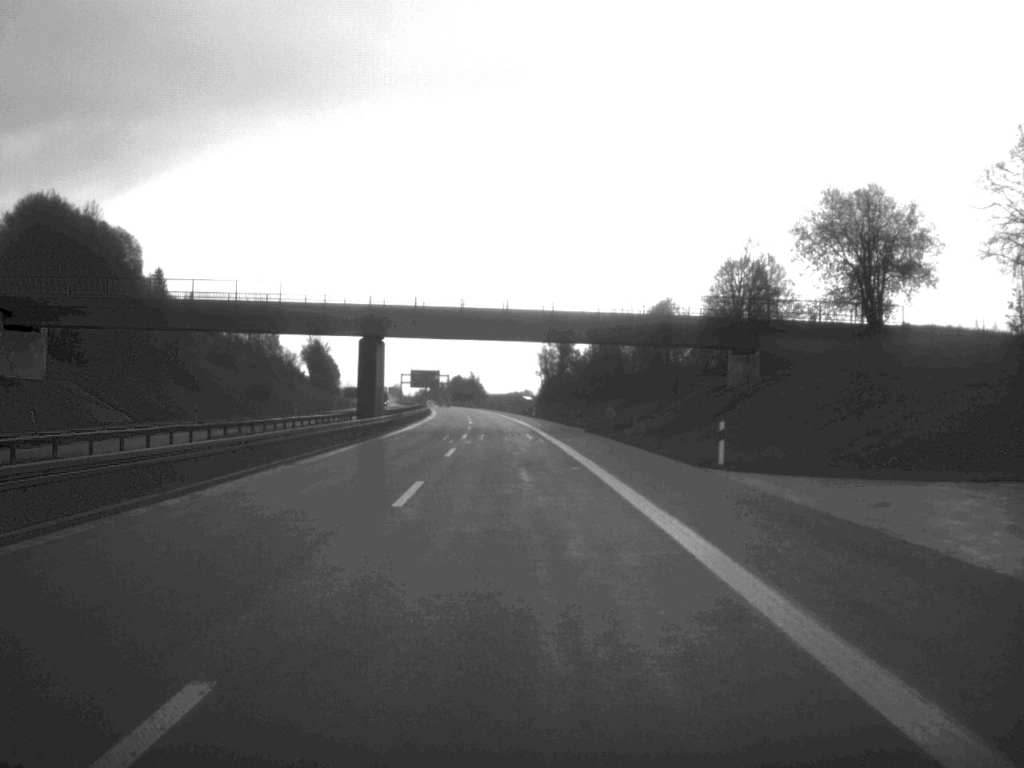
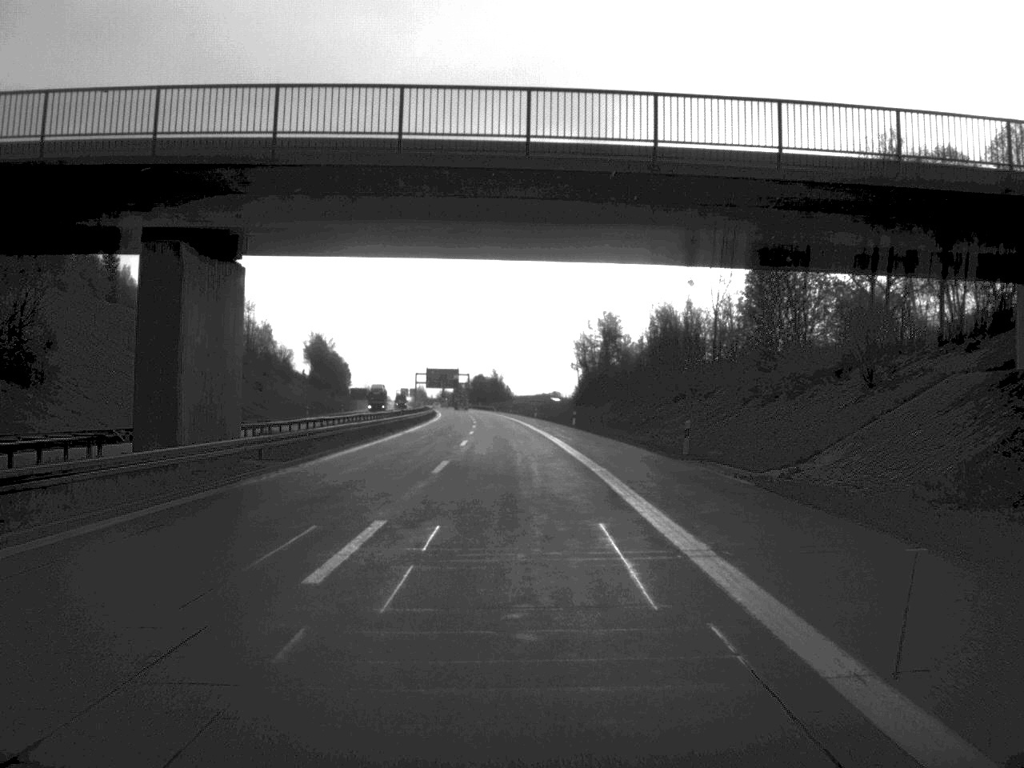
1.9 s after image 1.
(-0.5, +43.0) m; -1°
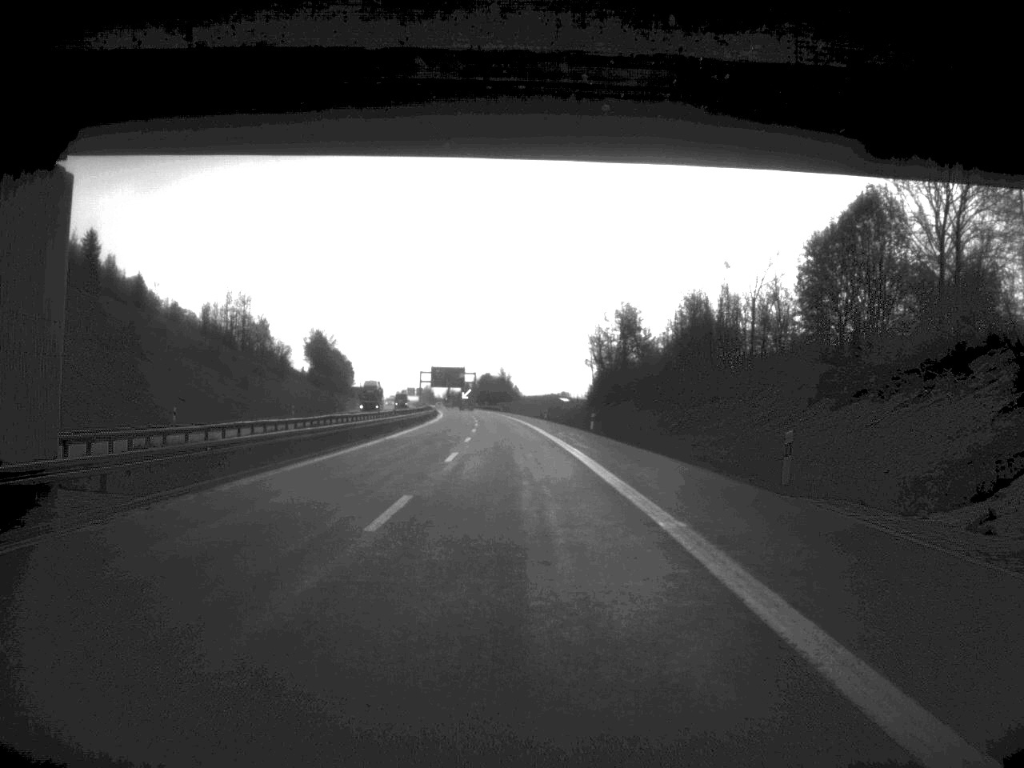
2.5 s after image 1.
(0.0, +13.2) m; 0°
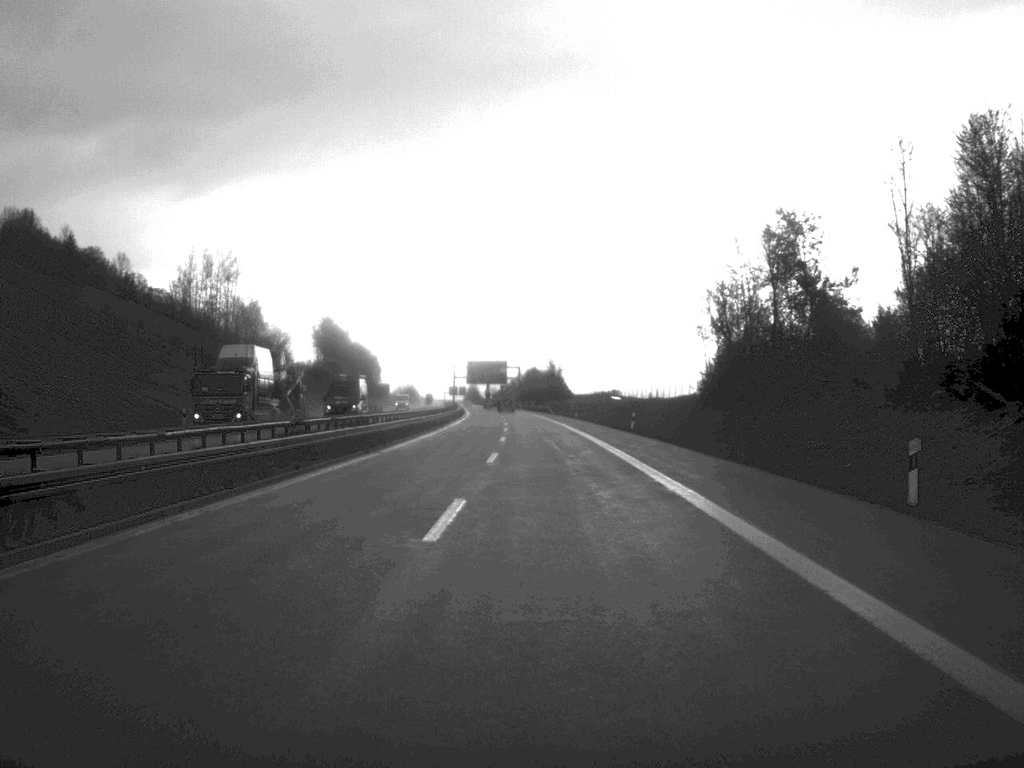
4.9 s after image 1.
(-1.2, +54.3) m; -2°
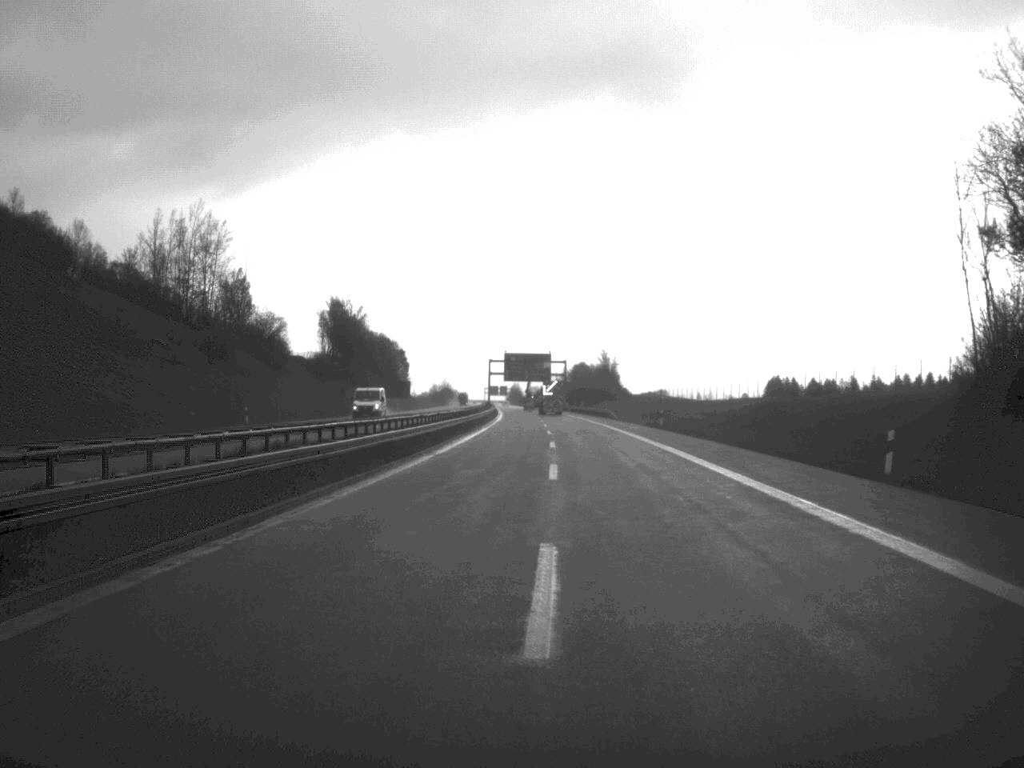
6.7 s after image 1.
(-0.8, +42.2) m; -2°
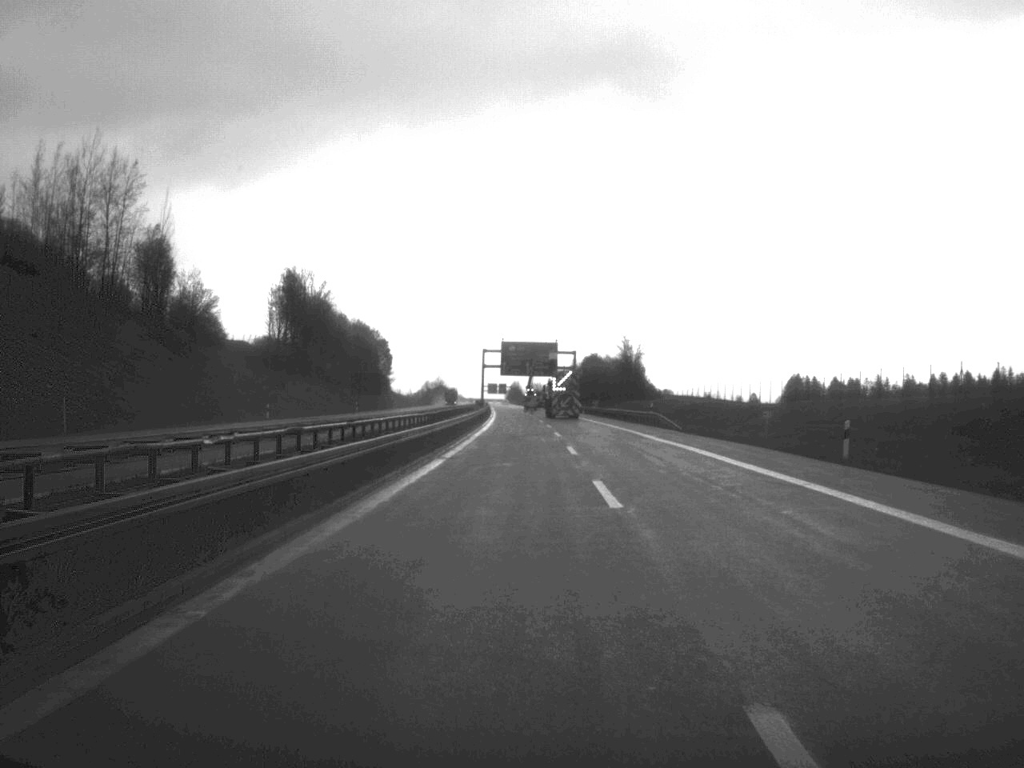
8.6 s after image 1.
(-0.1, +42.9) m; 0°
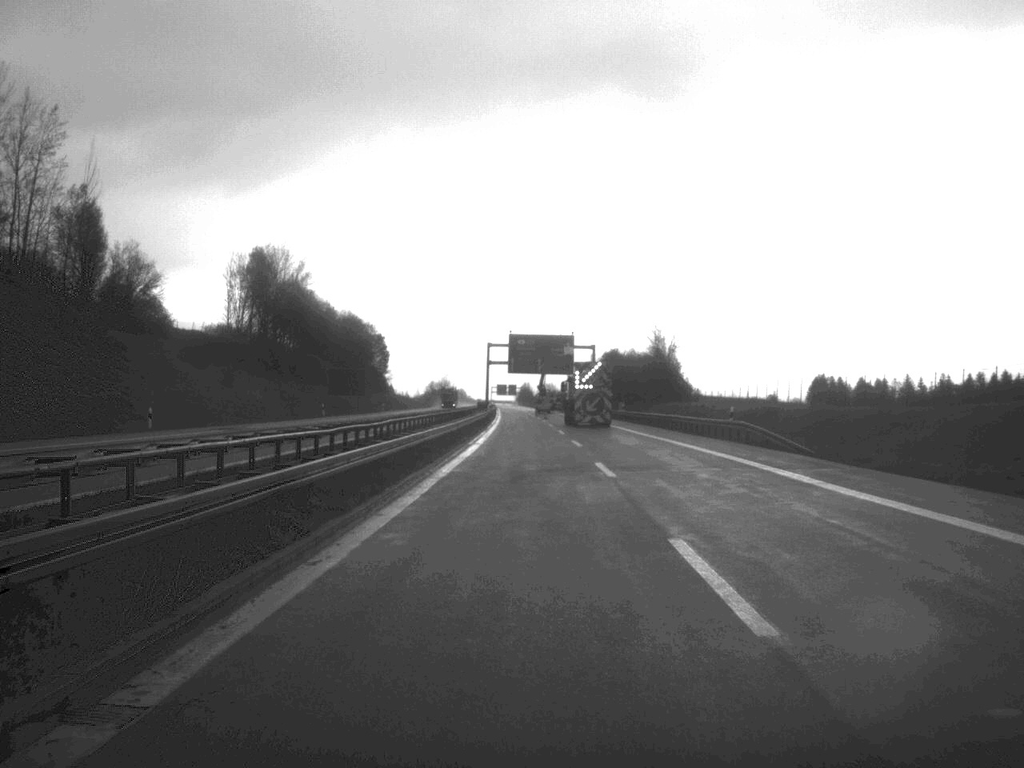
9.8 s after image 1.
(-0.1, +27.8) m; -1°
